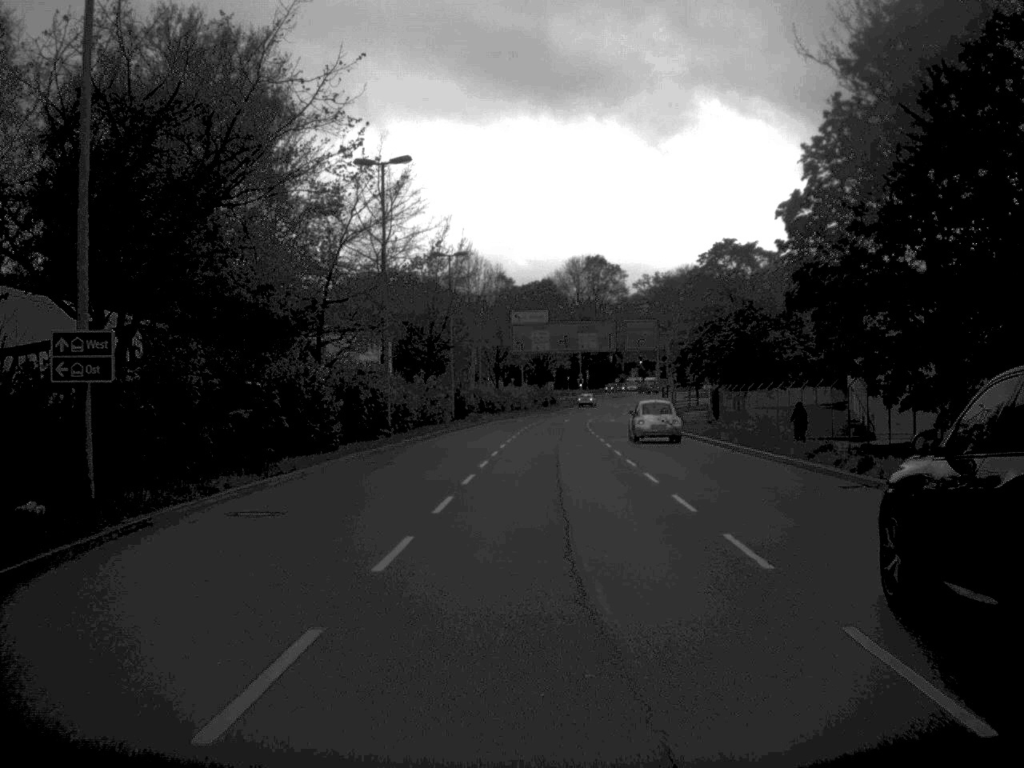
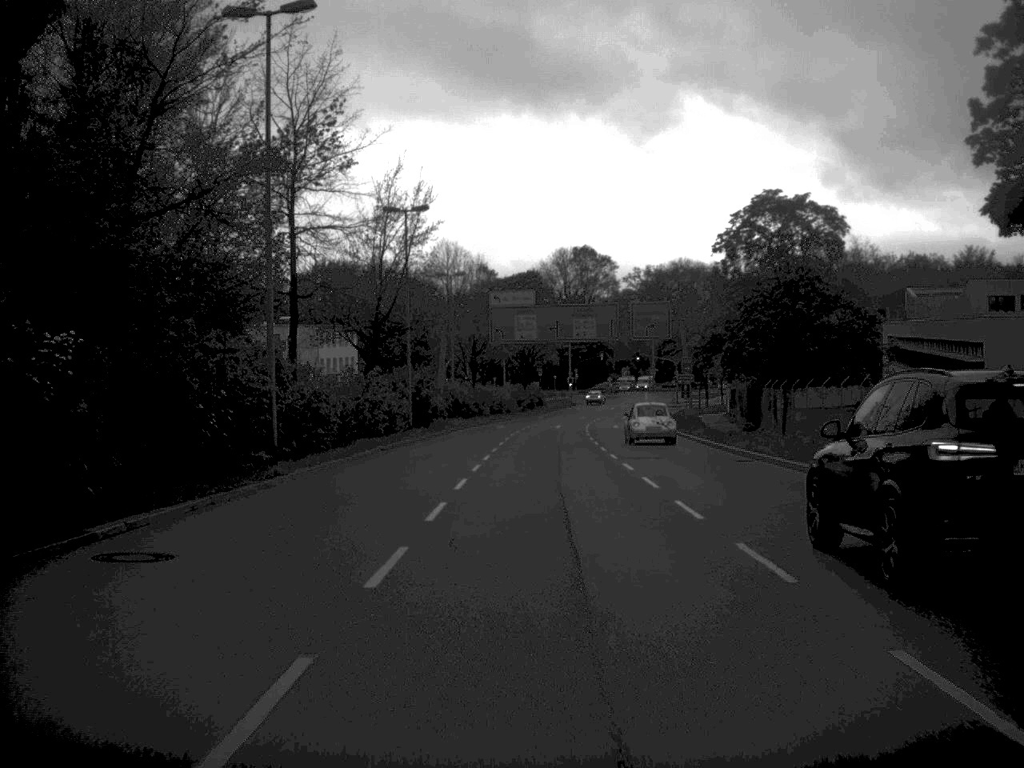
(+0.1, +18.6) m; +1°
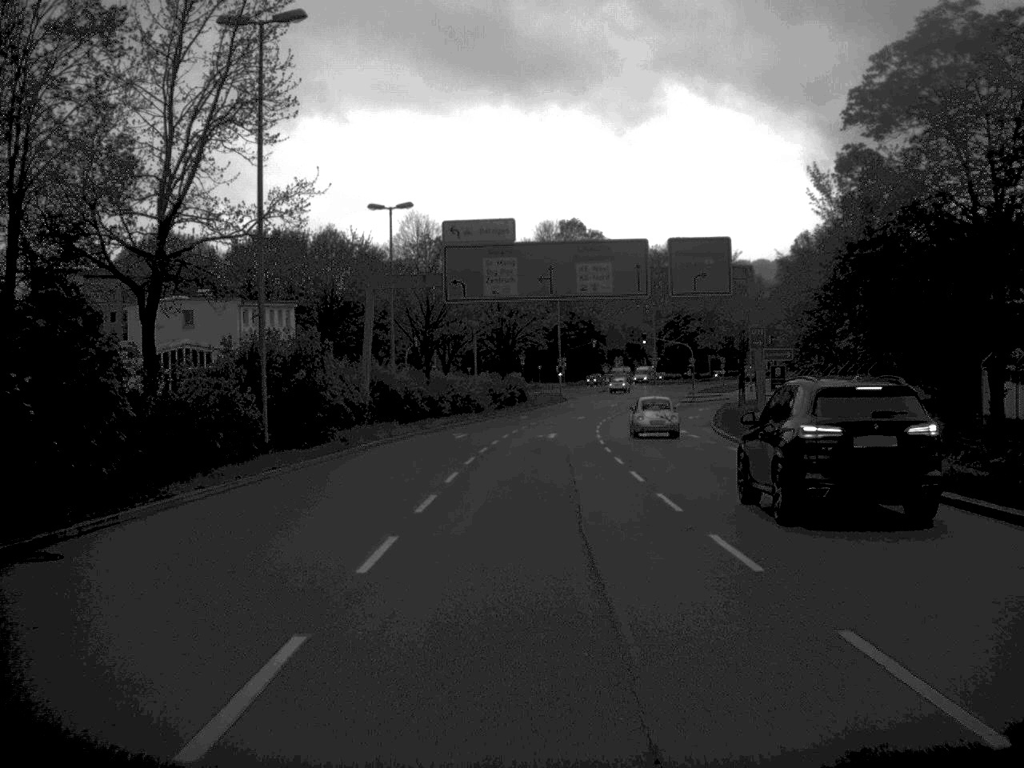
(+0.2, +28.8) m; +1°
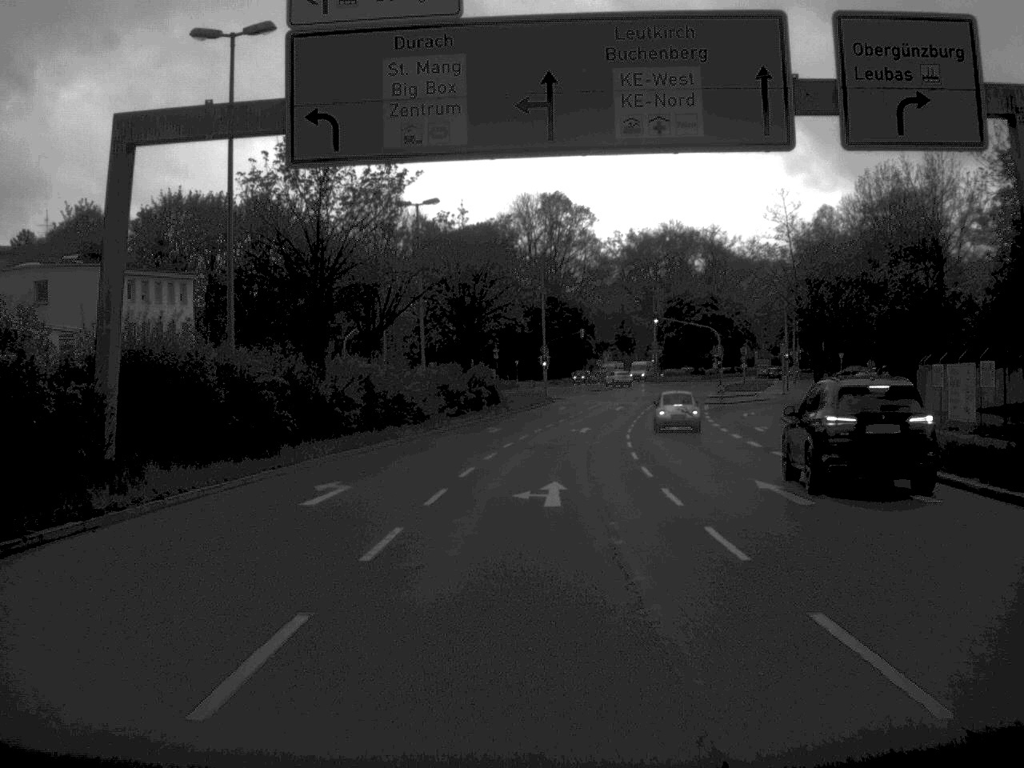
(+0.2, +29.0) m; +1°
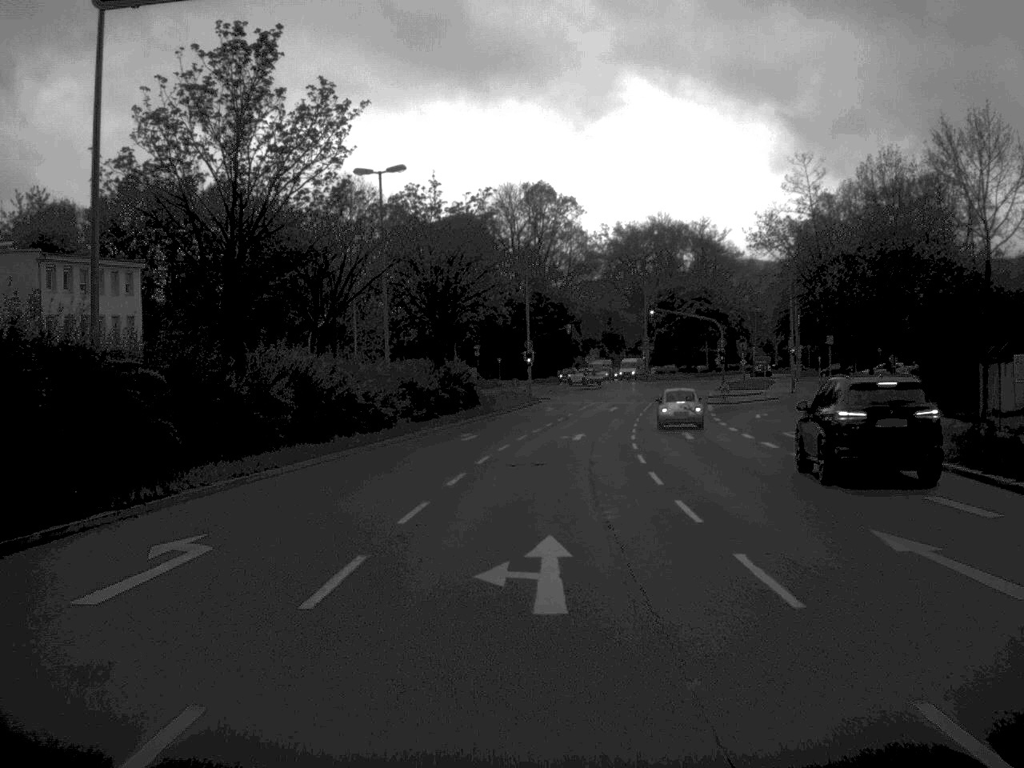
(+0.1, +8.6) m; +1°
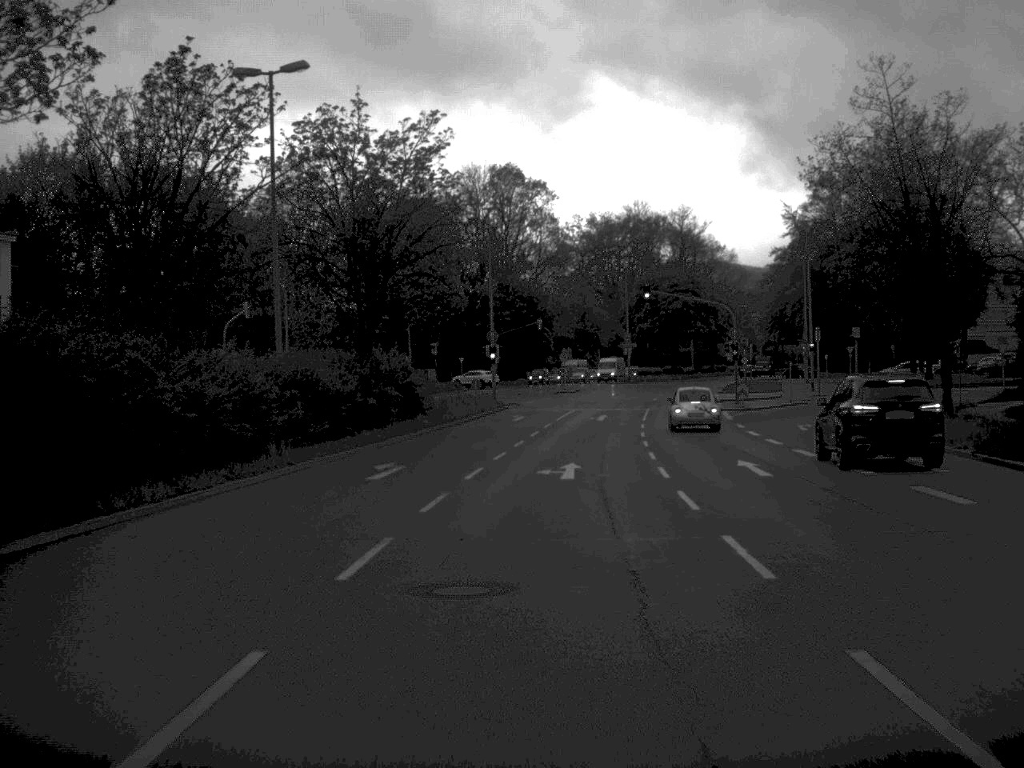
(+0.2, +16.5) m; +1°
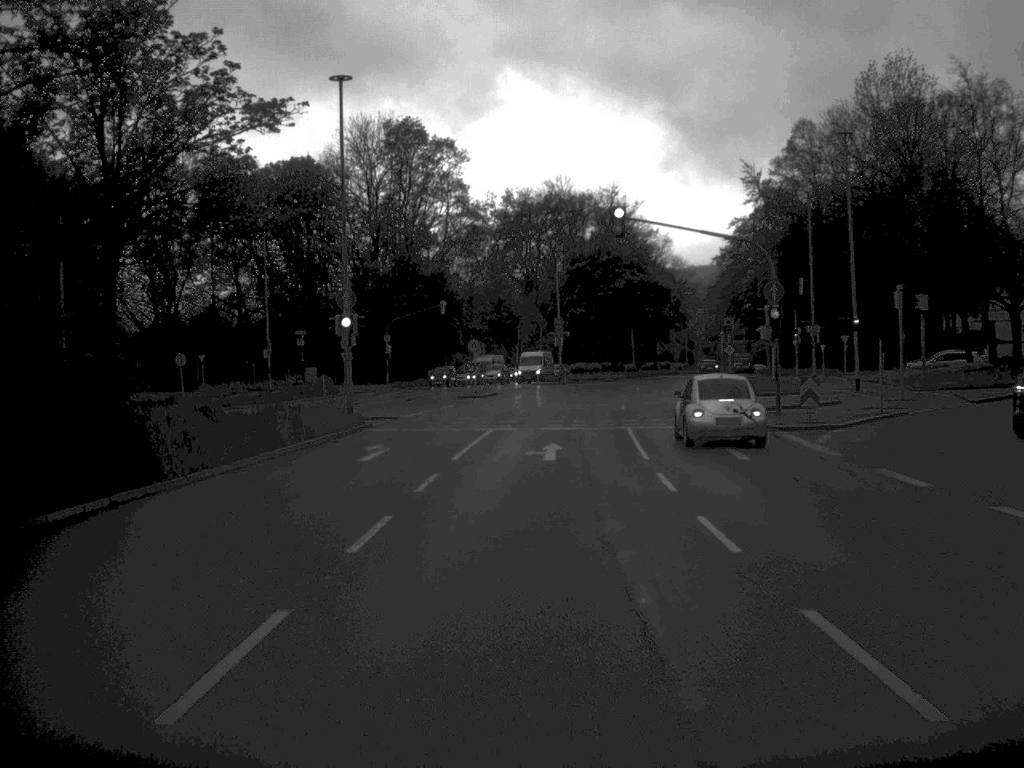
(+0.8, +28.4) m; +4°
